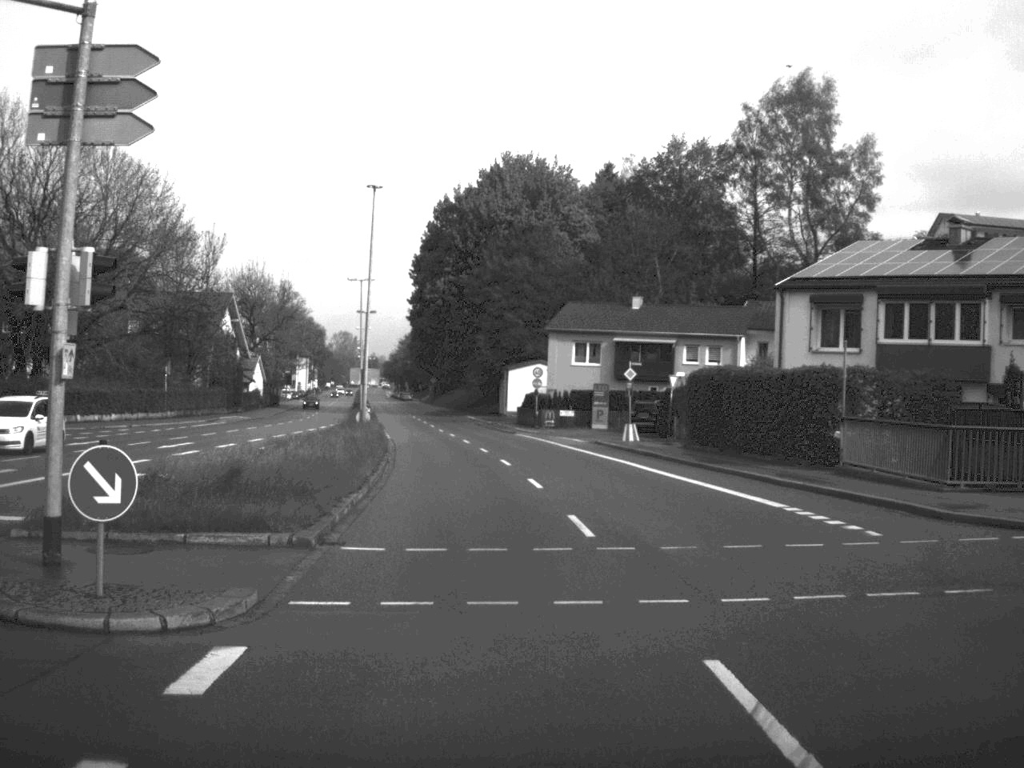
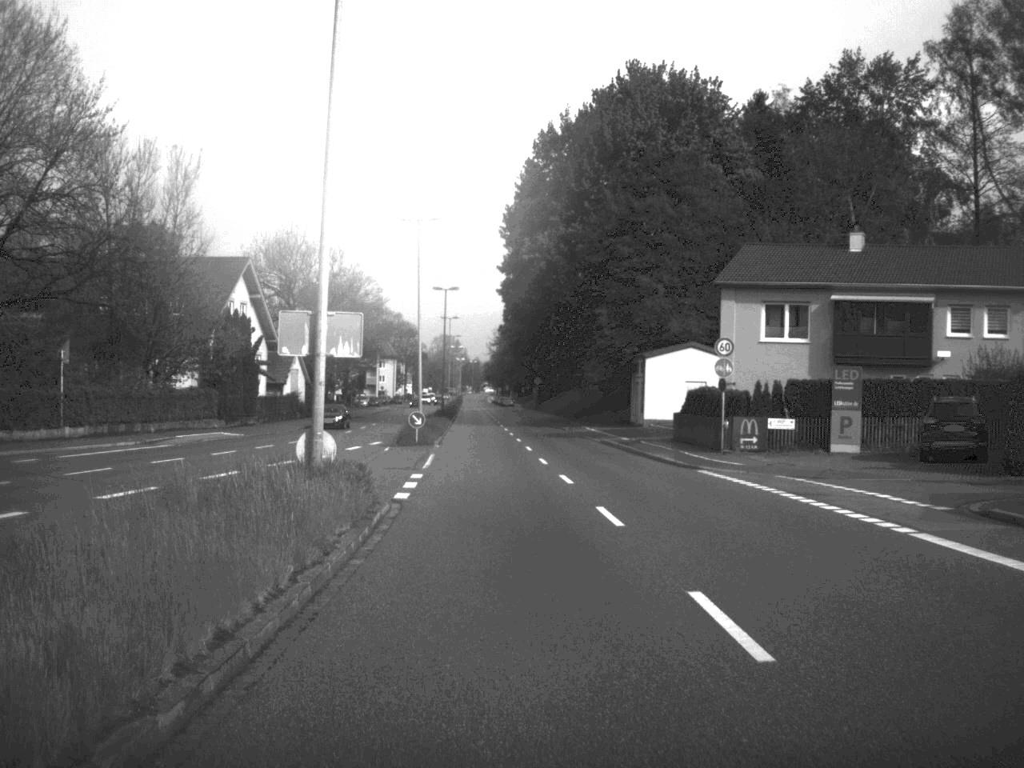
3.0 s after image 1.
(-1.9, +34.0) m; -5°
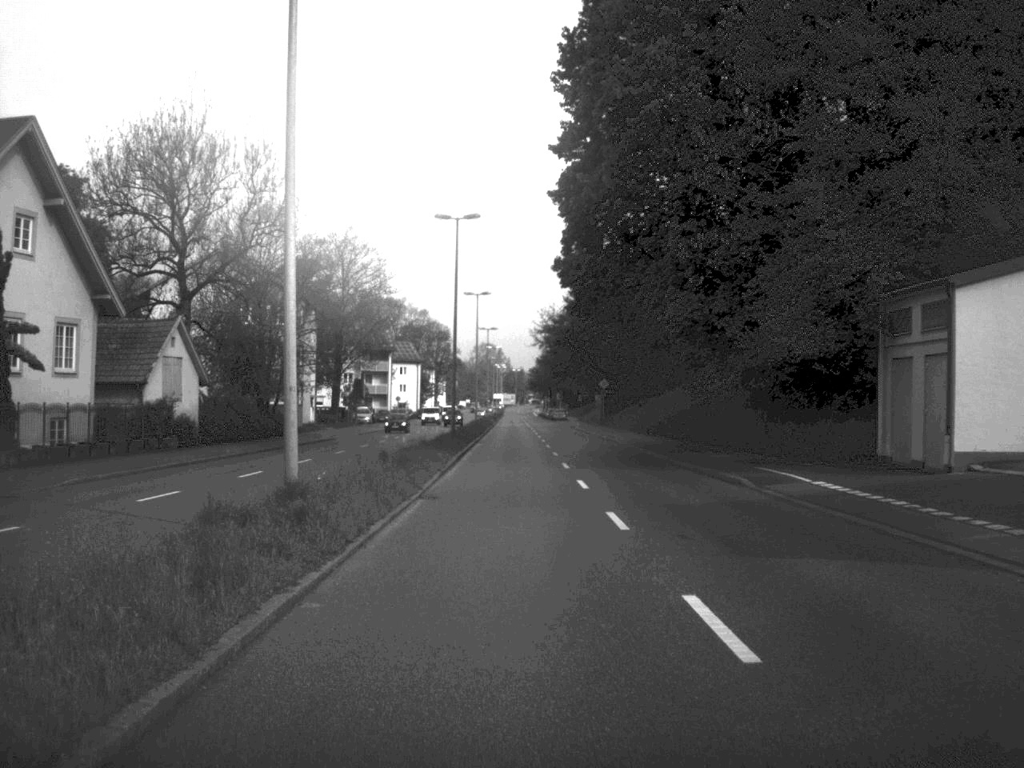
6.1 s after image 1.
(-1.3, +44.2) m; -2°
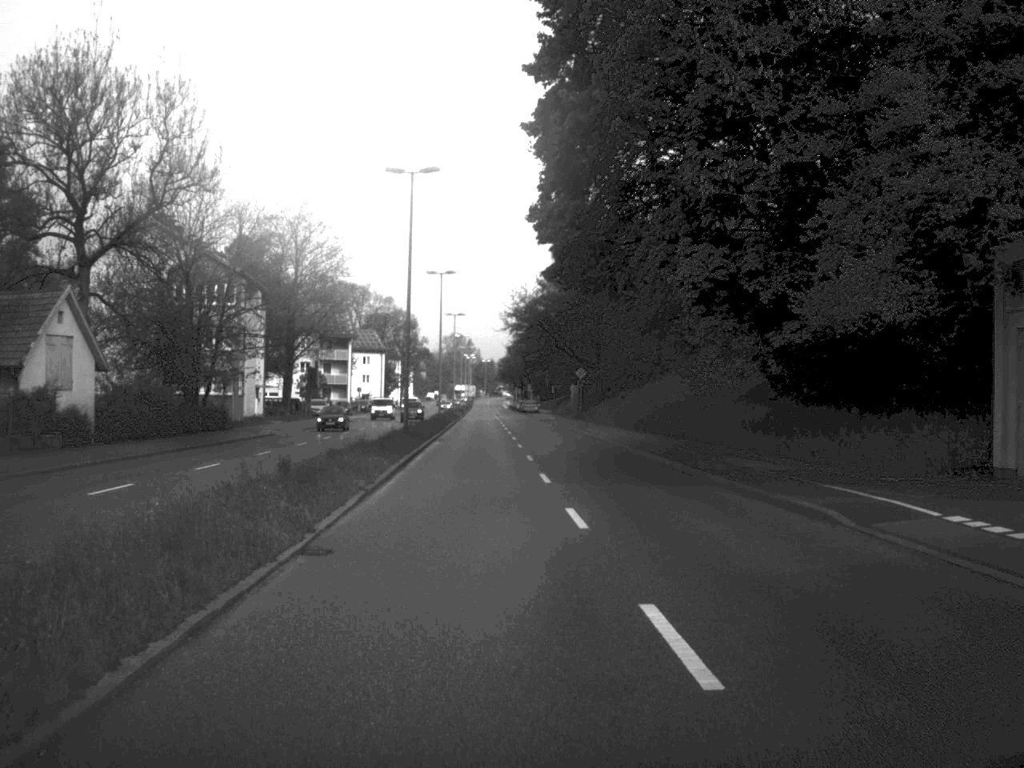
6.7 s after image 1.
(+0.1, +9.8) m; +1°
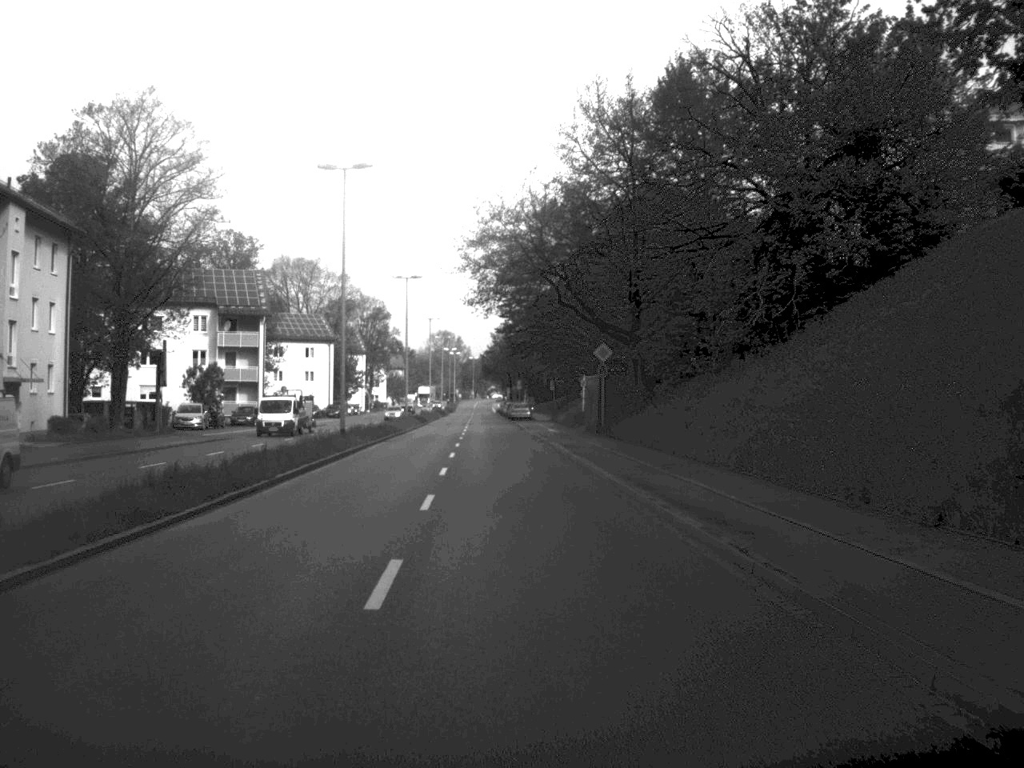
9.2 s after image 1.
(+0.6, +41.6) m; 0°
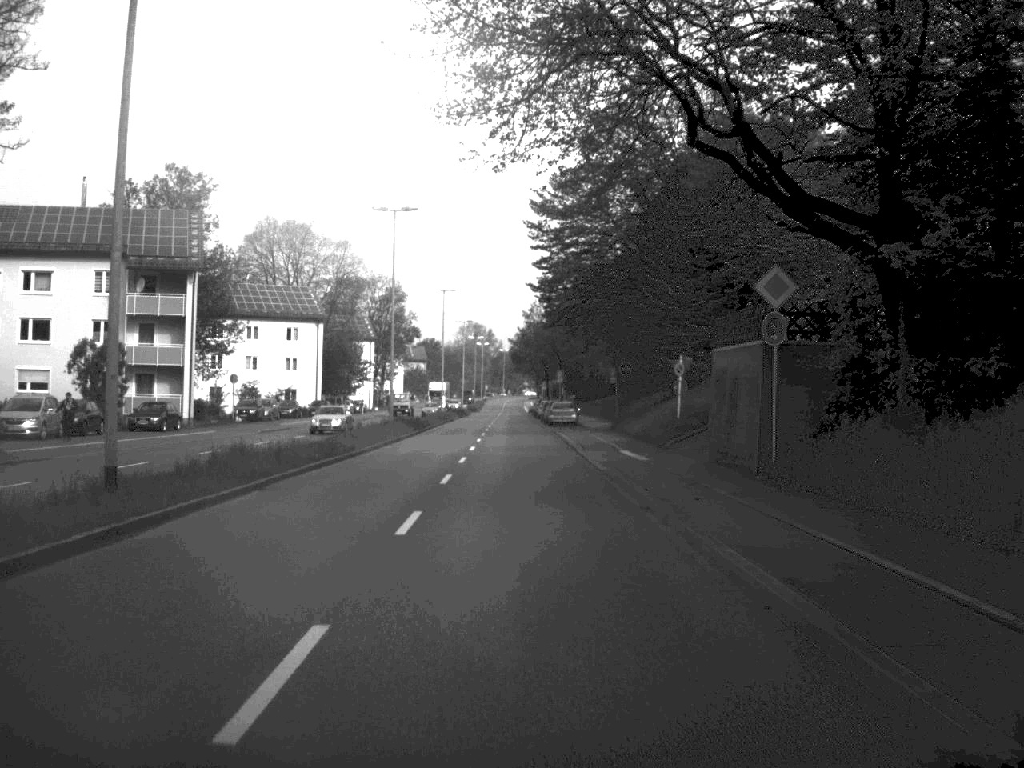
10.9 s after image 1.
(-0.6, +30.4) m; -2°
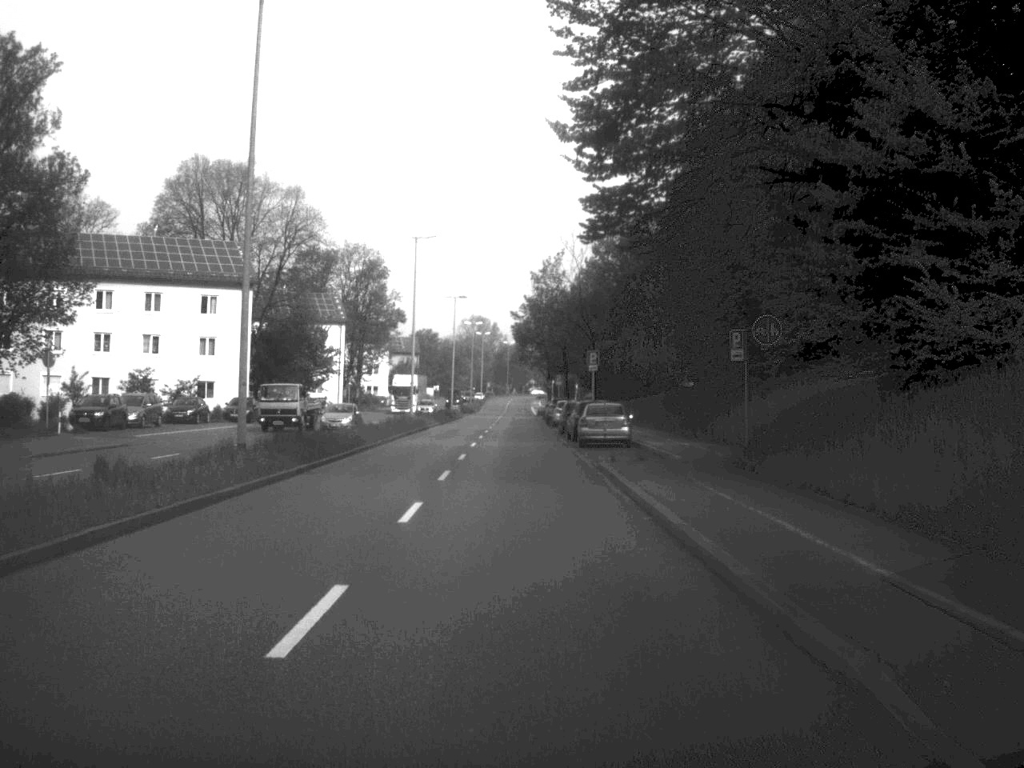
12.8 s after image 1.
(-0.2, +32.3) m; 0°
